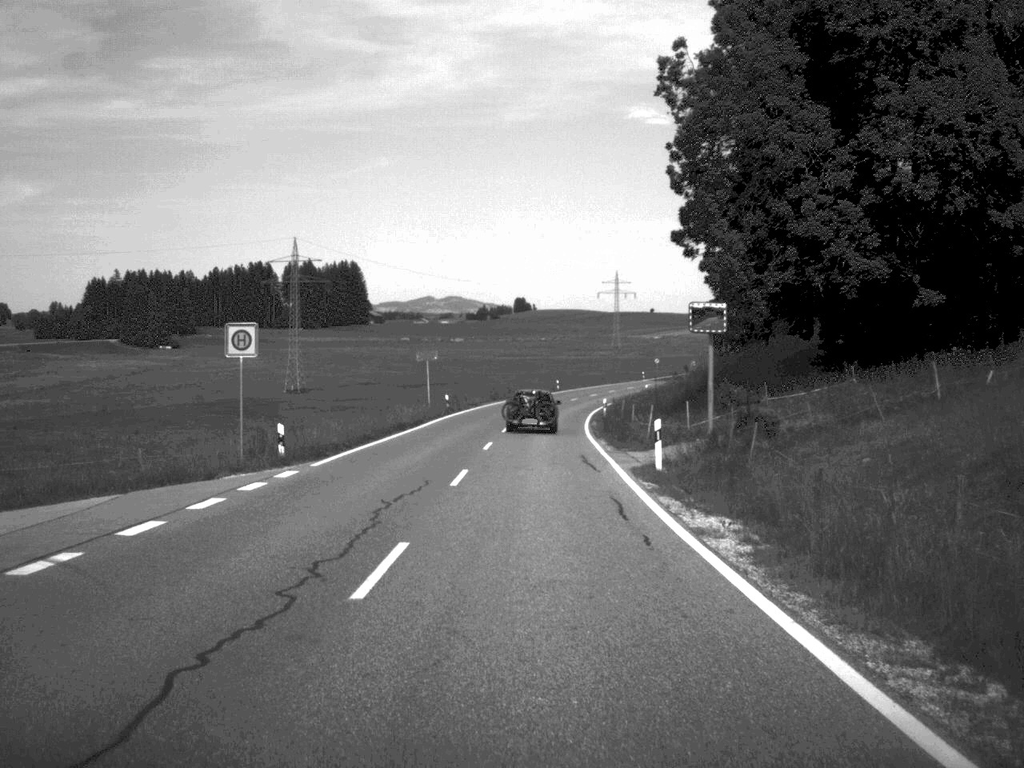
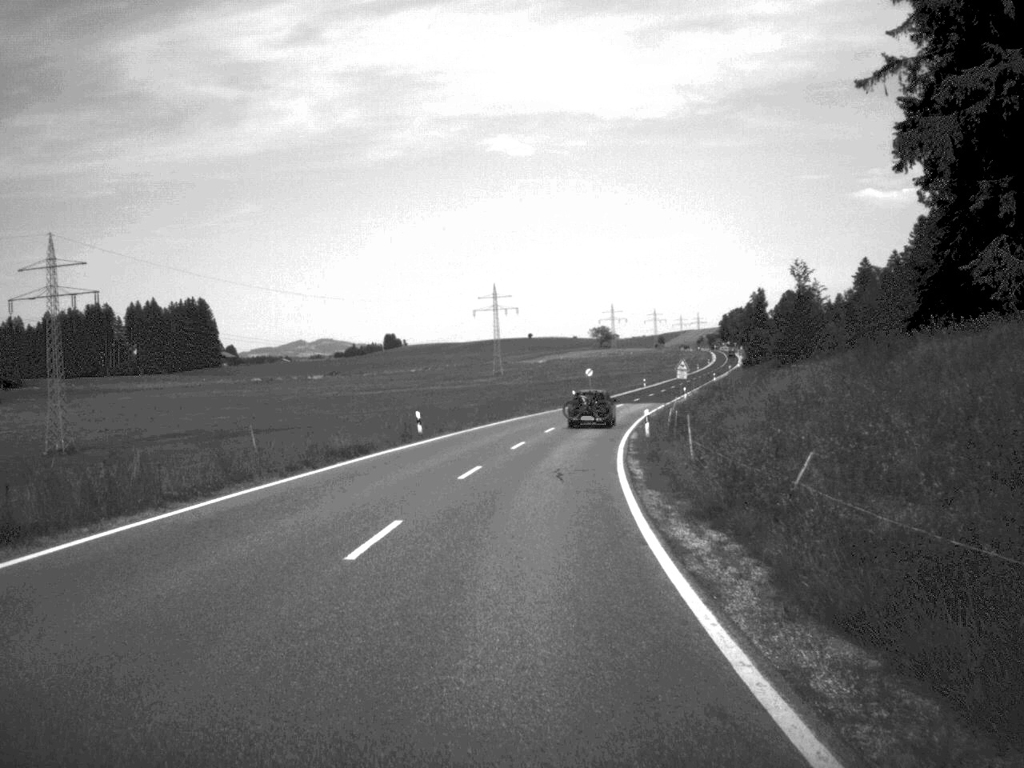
(+2.1, +67.1) m; +6°
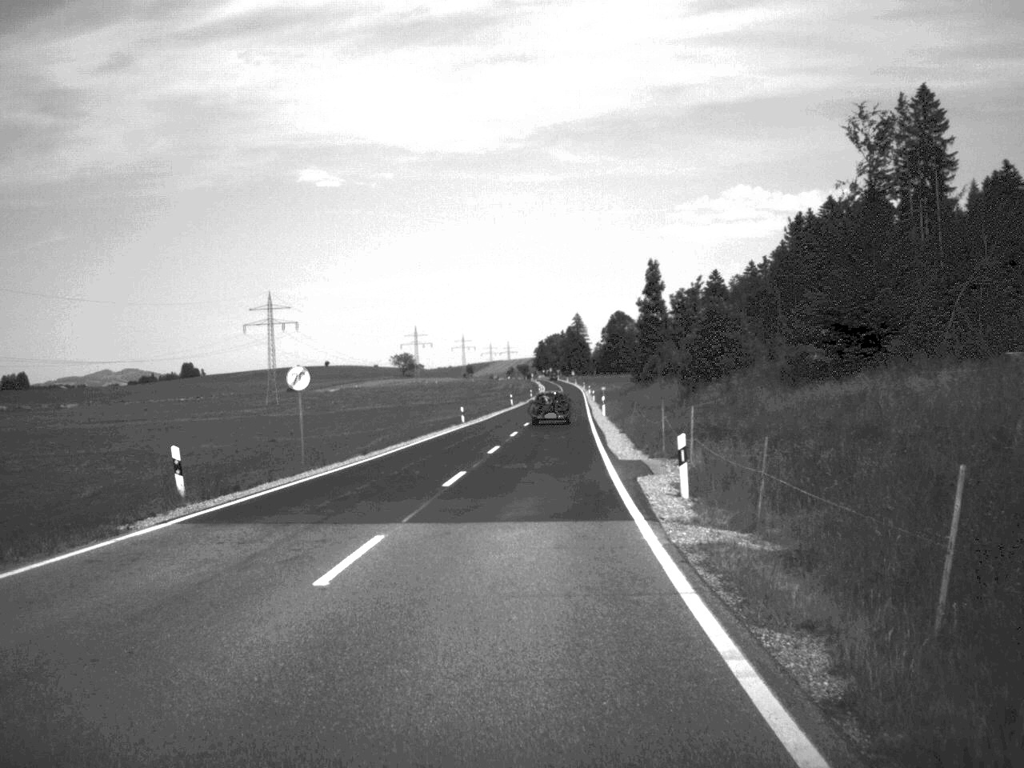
(+5.7, +70.8) m; +9°
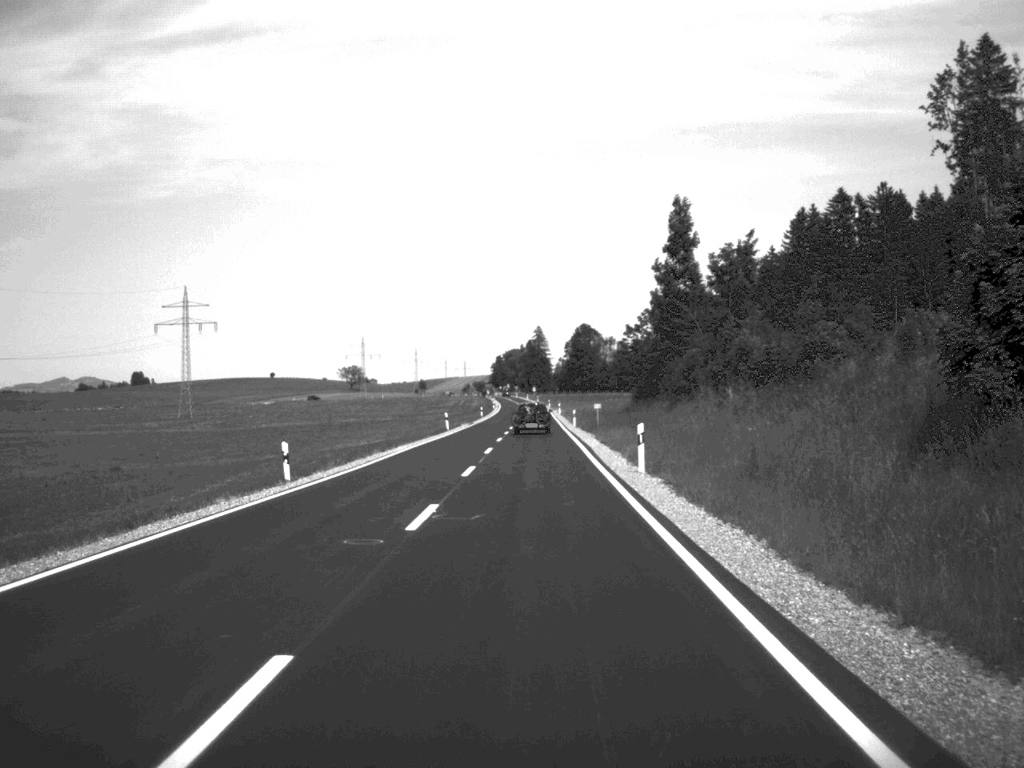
(+0.8, +42.3) m; +2°
